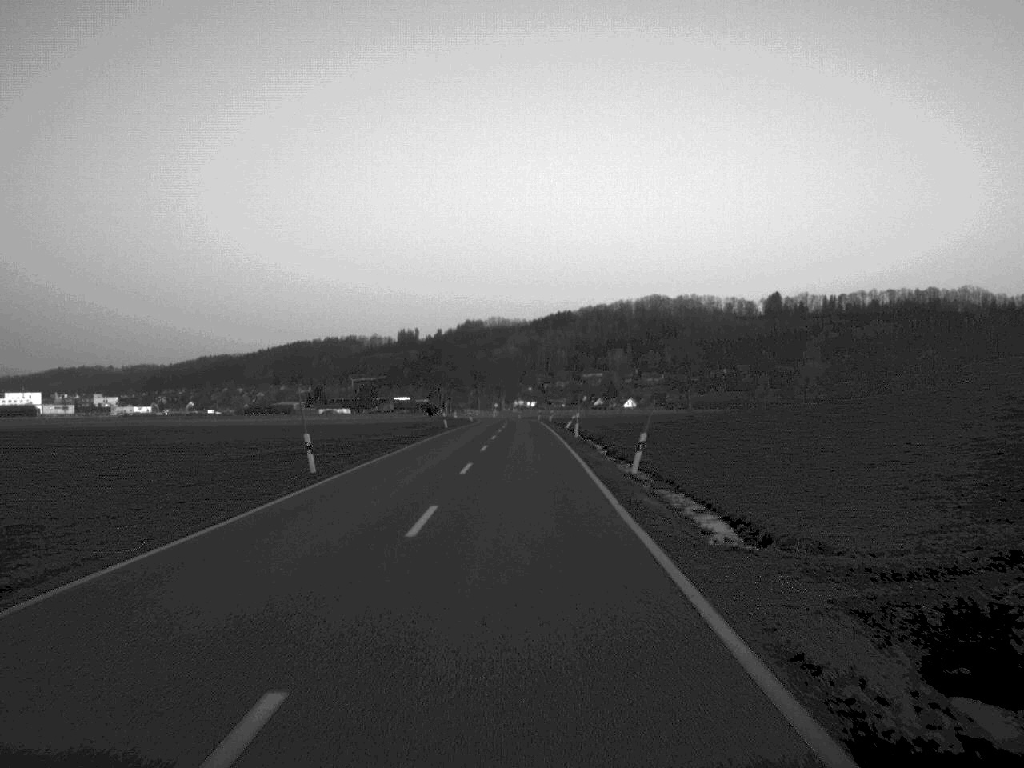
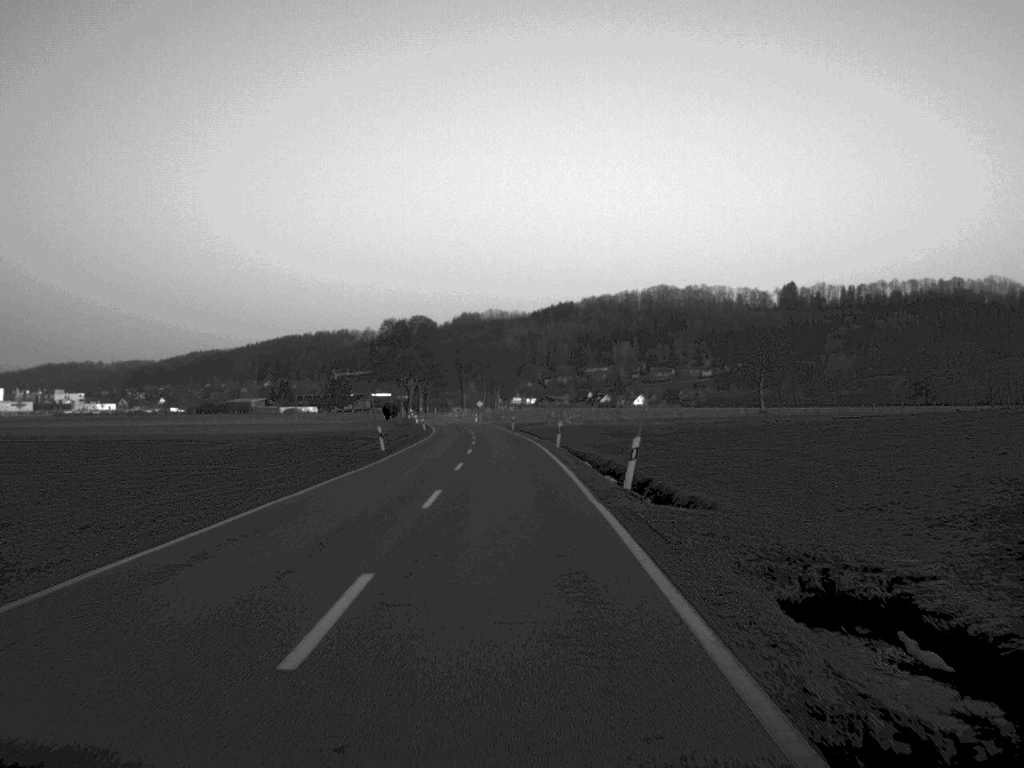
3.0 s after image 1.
(+0.1, +79.8) m; 0°
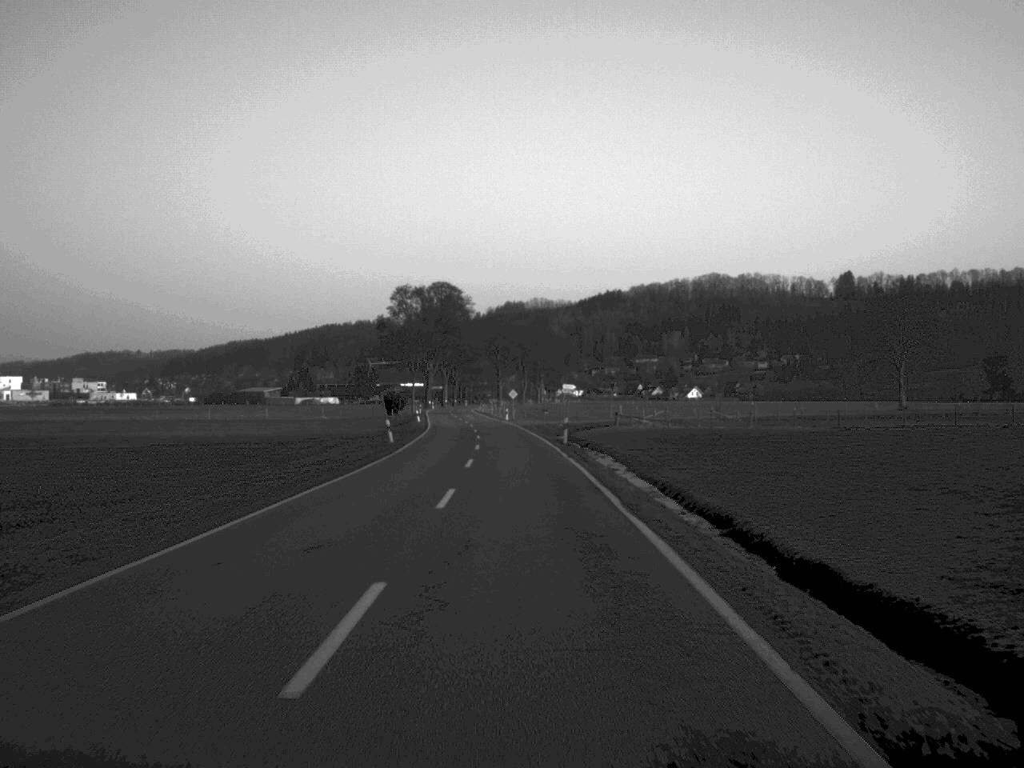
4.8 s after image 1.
(-0.8, +49.0) m; -2°
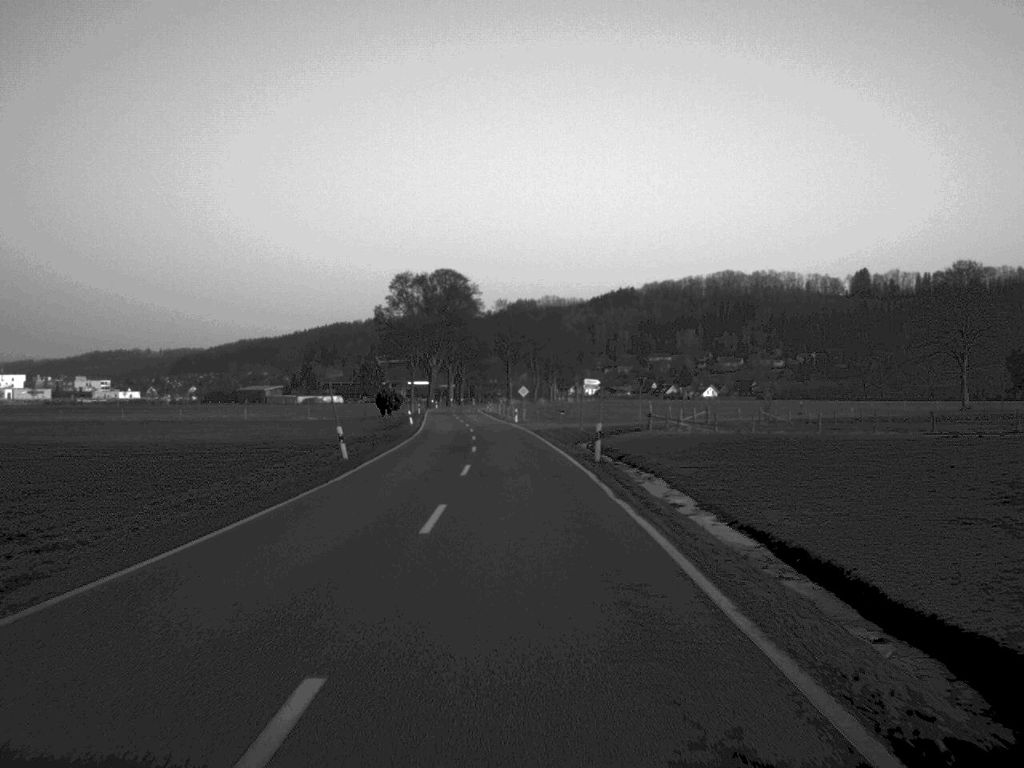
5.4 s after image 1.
(-0.1, +15.9) m; 0°
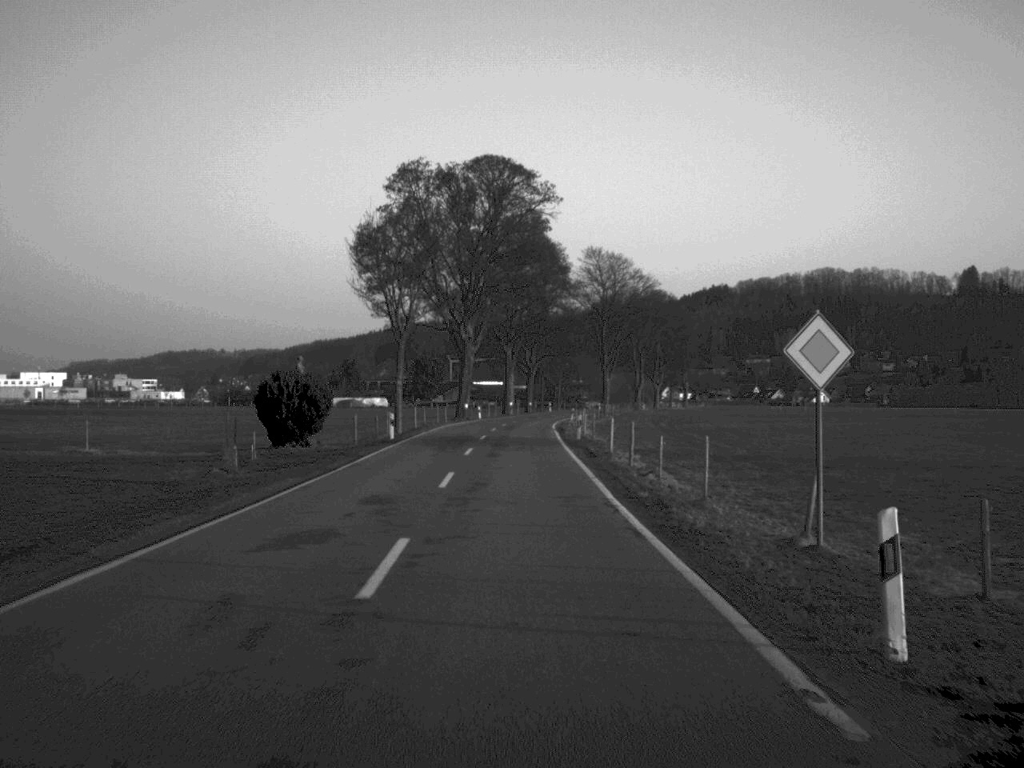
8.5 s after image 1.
(-2.4, +77.5) m; -4°
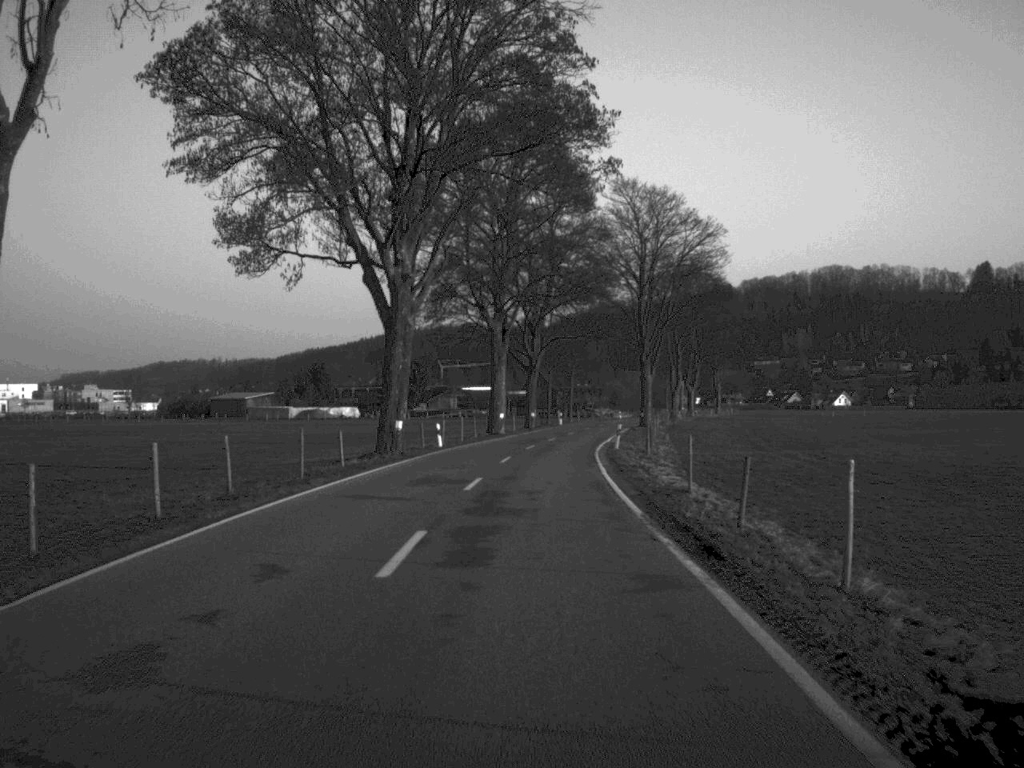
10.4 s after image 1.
(-0.2, +46.8) m; 0°
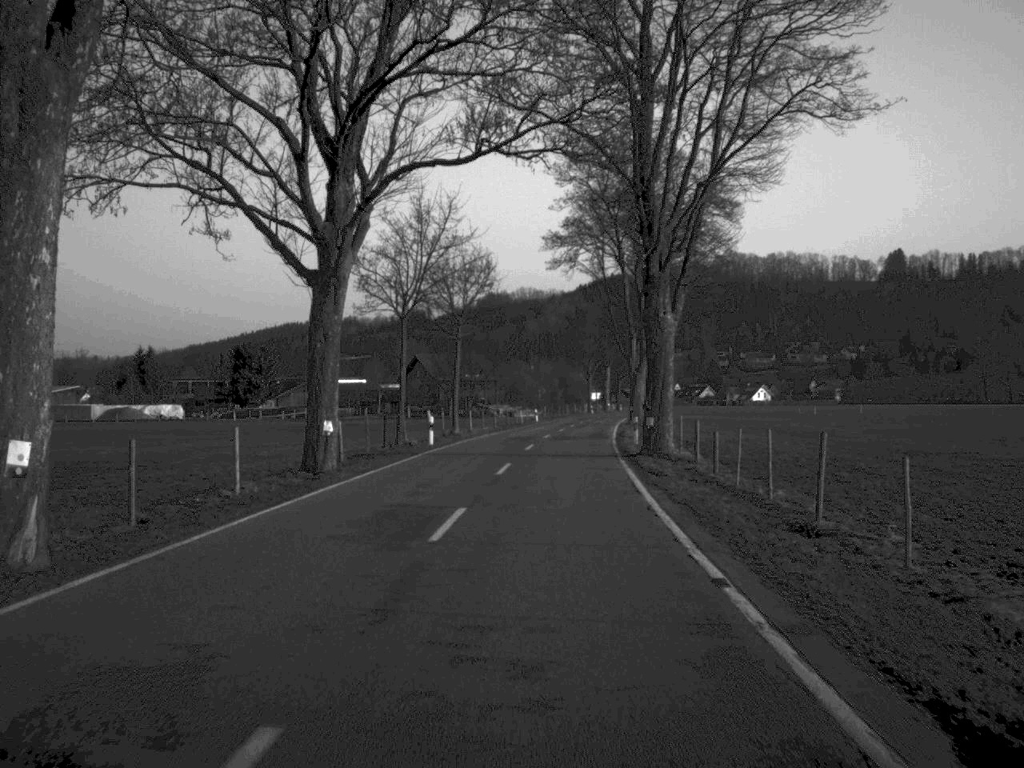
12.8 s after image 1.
(+2.2, +57.9) m; +5°
